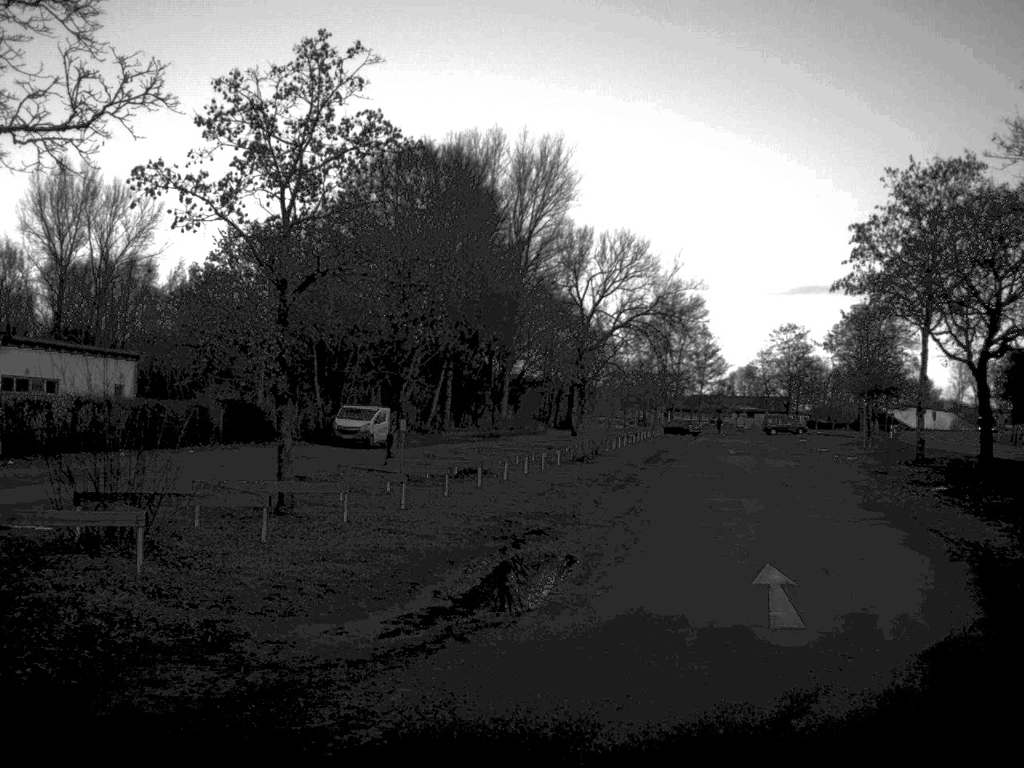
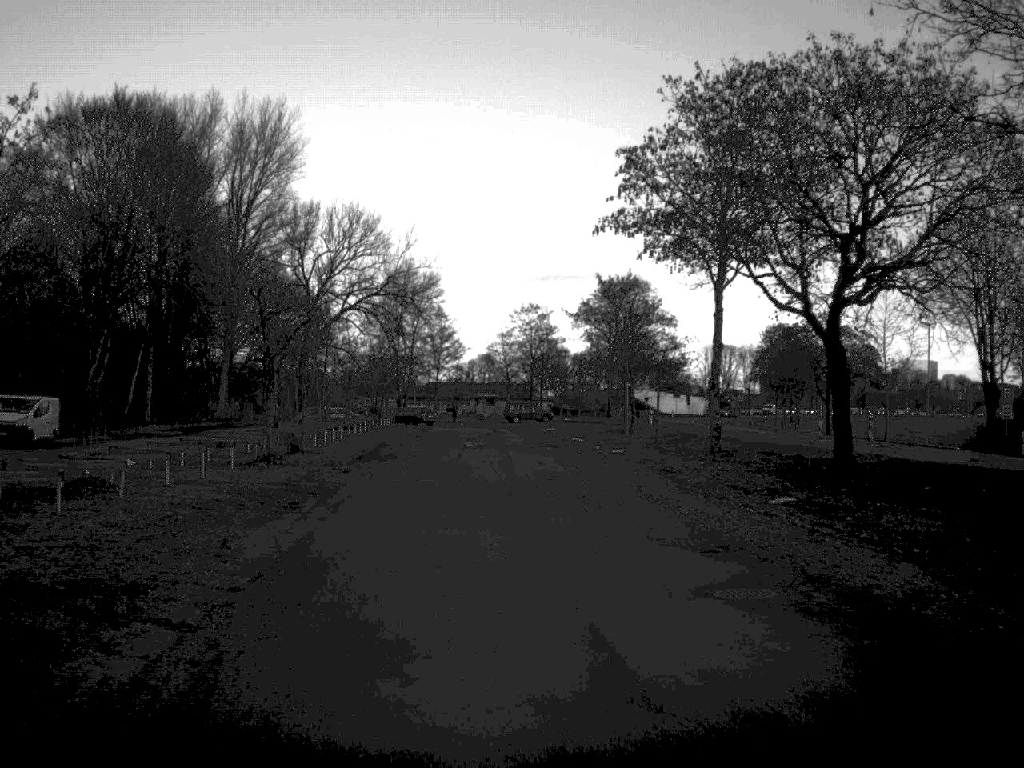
(+1.5, +10.9) m; +11°
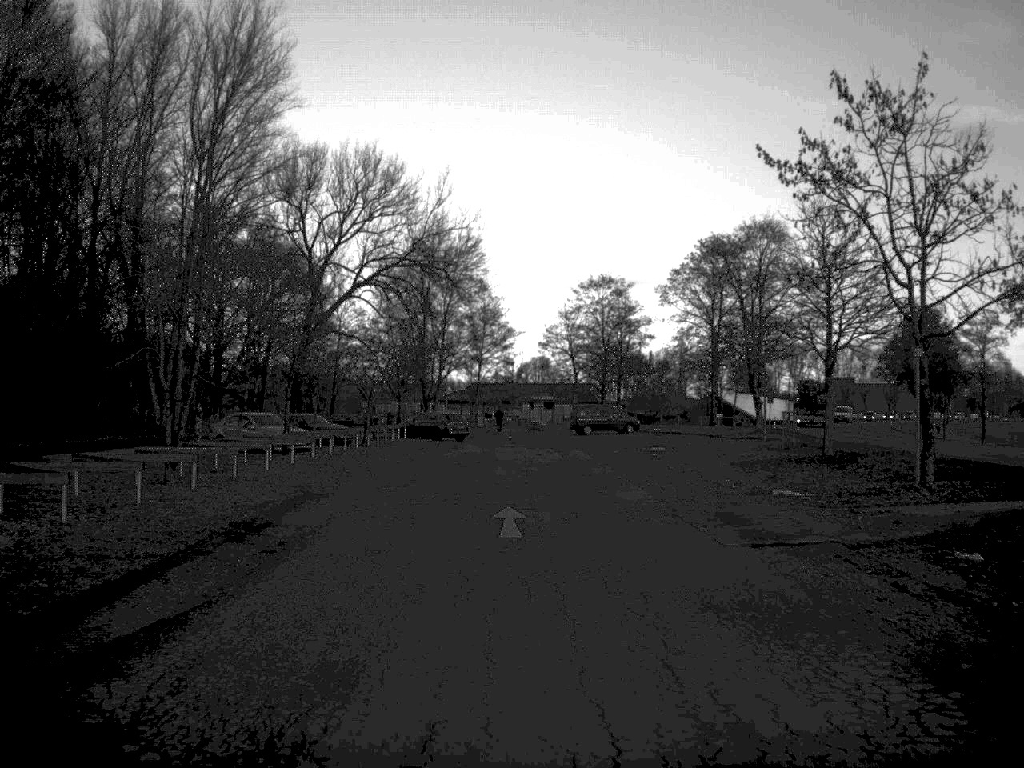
(-1.3, +35.4) m; -2°
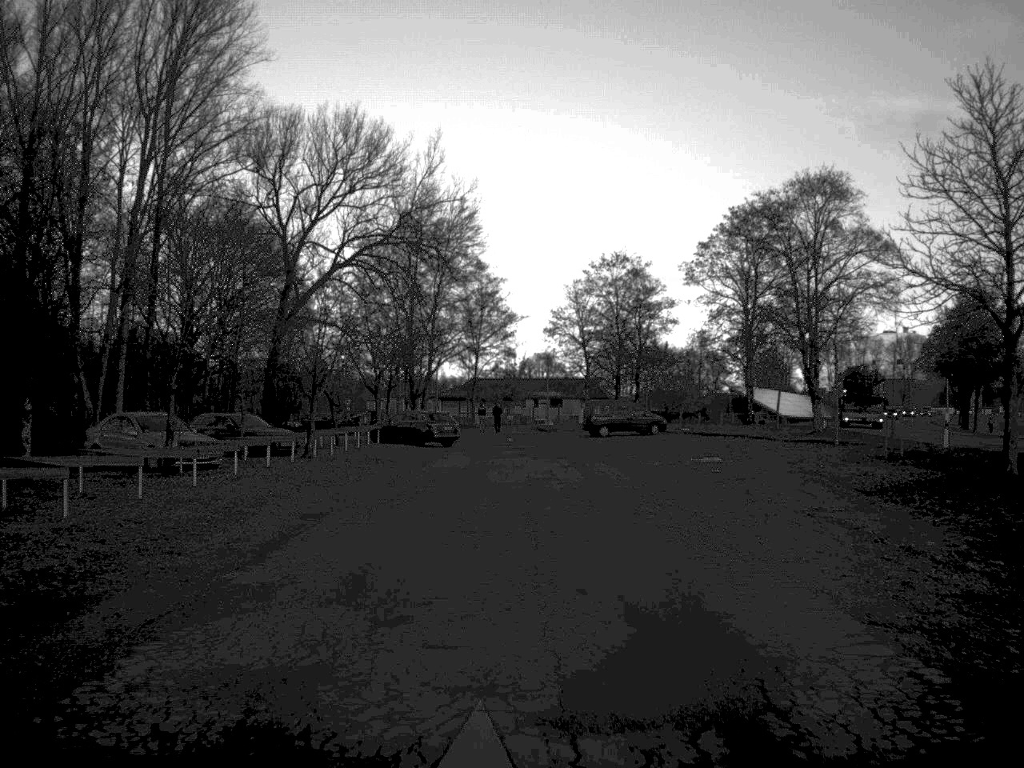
(0.0, +13.6) m; 0°
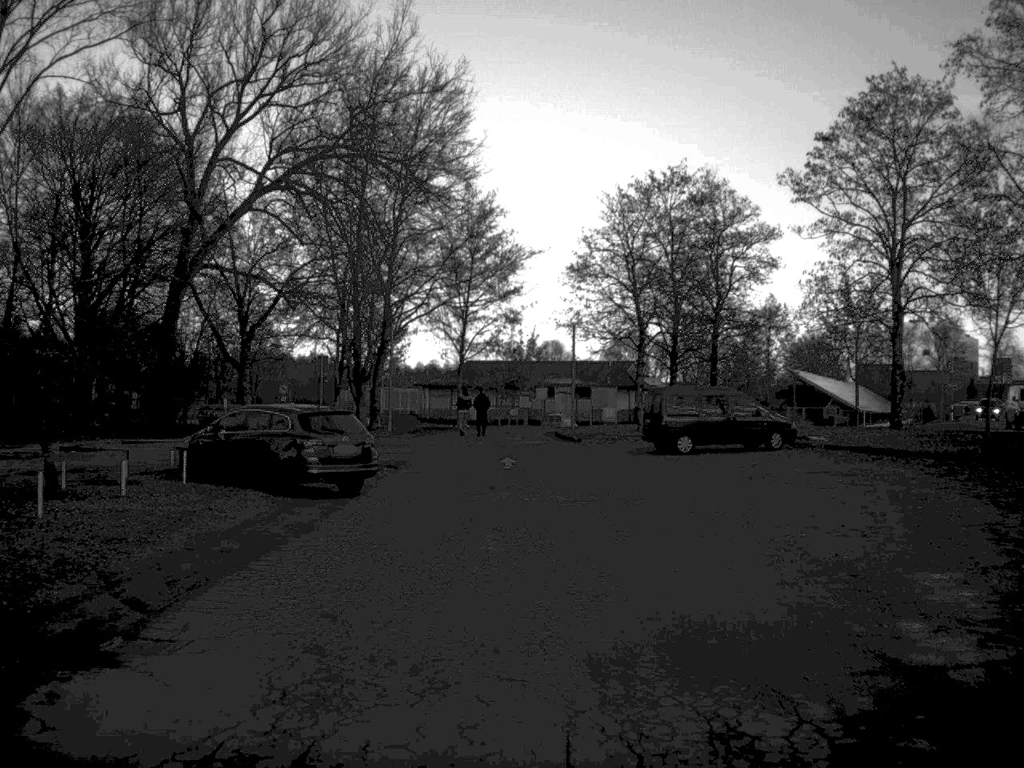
(-0.1, +31.6) m; 0°
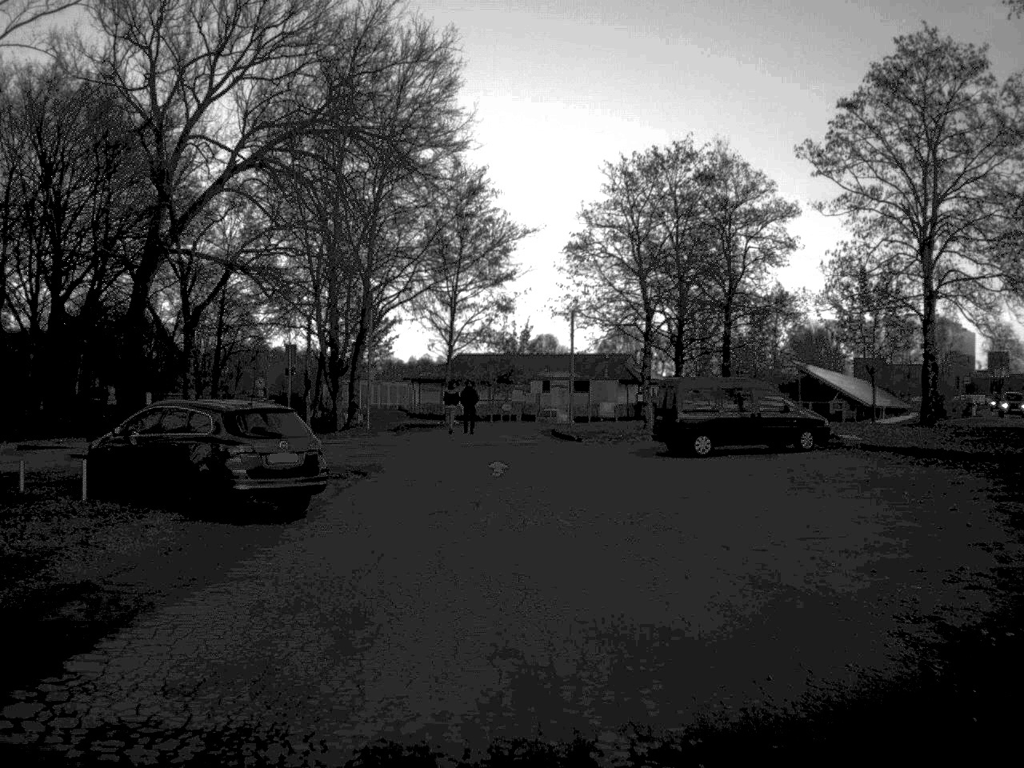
(0.0, +4.9) m; 0°
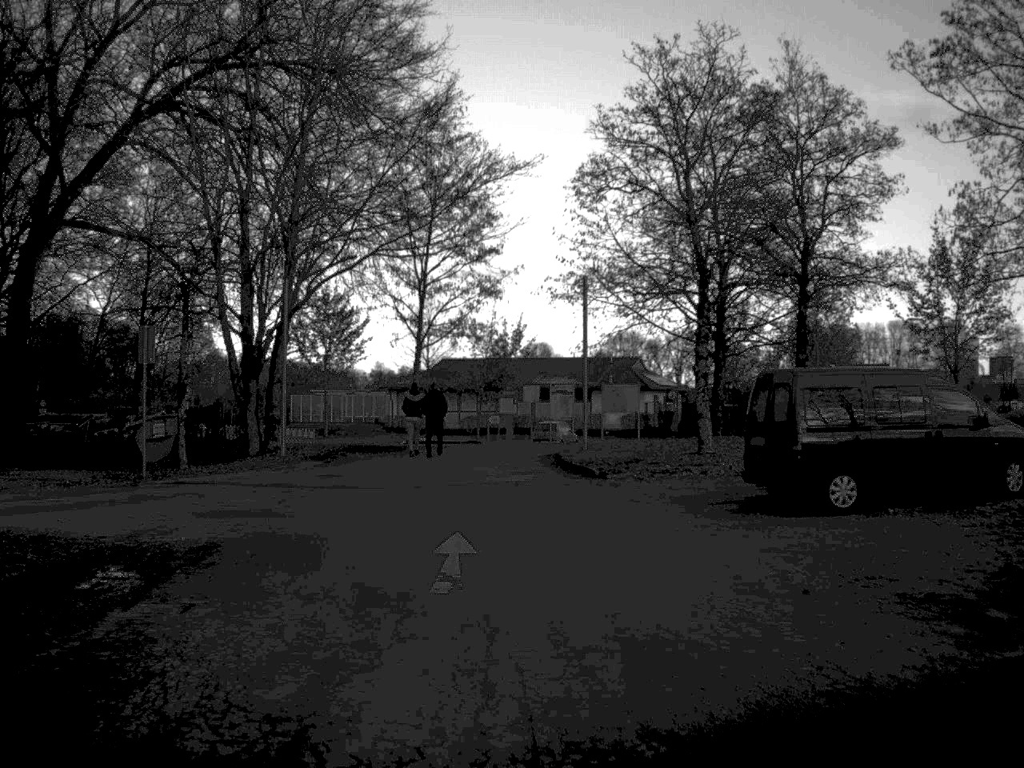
(+0.1, +14.6) m; 0°
